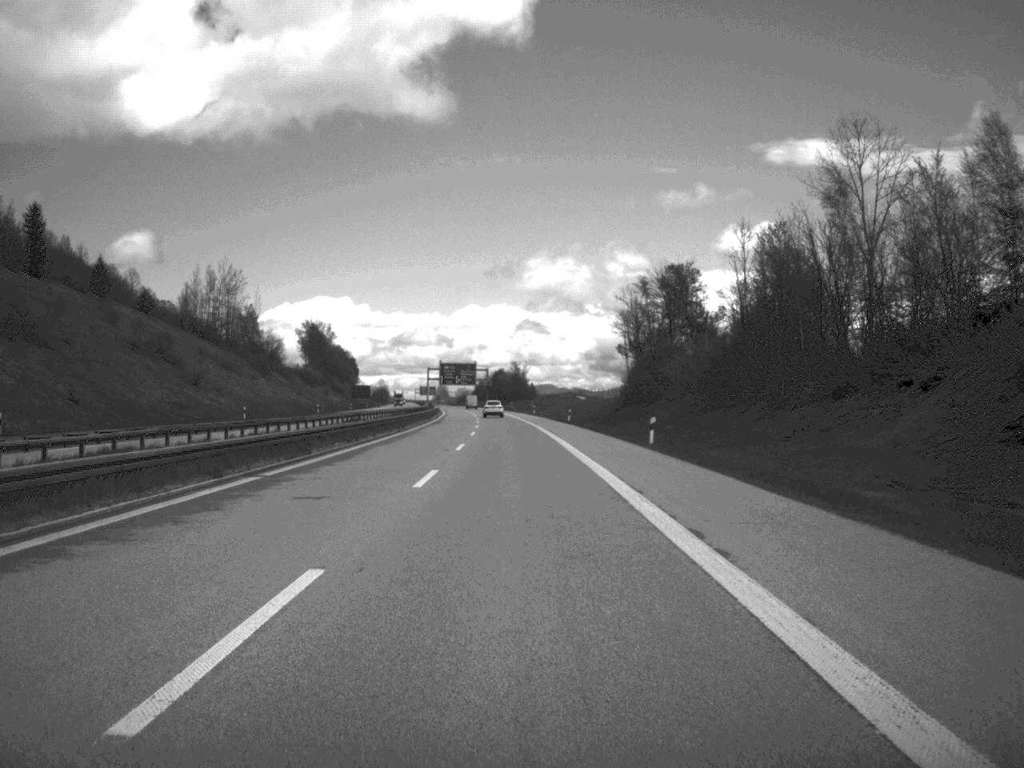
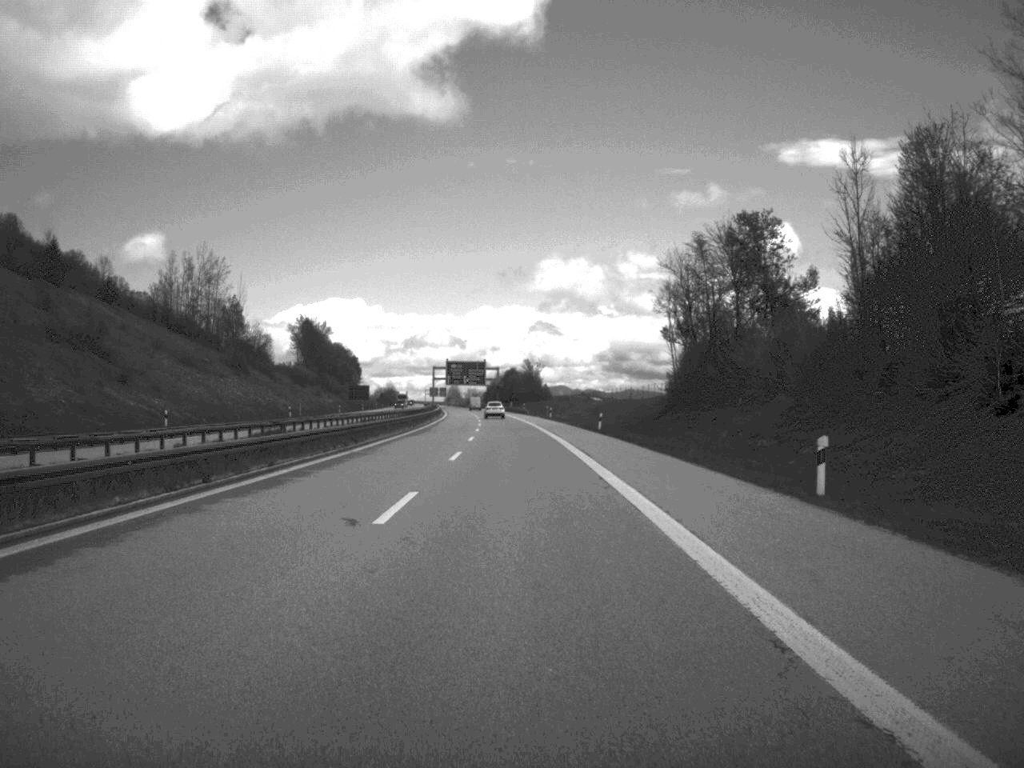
(-0.1, +24.5) m; -1°
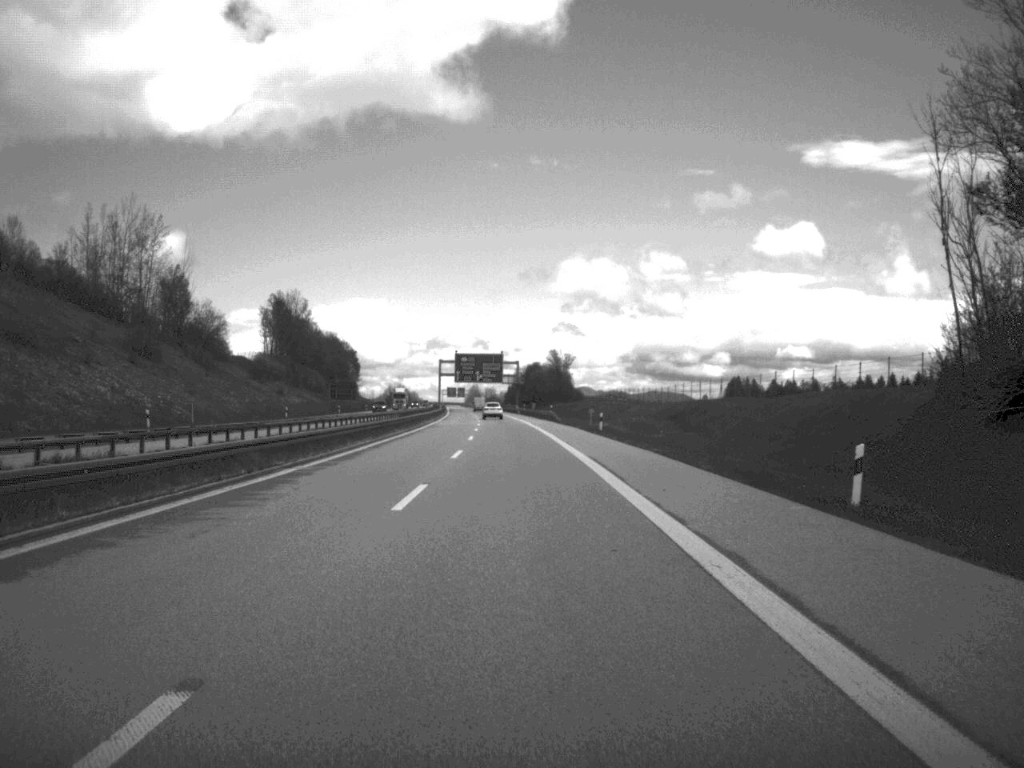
(-0.5, +51.1) m; -1°
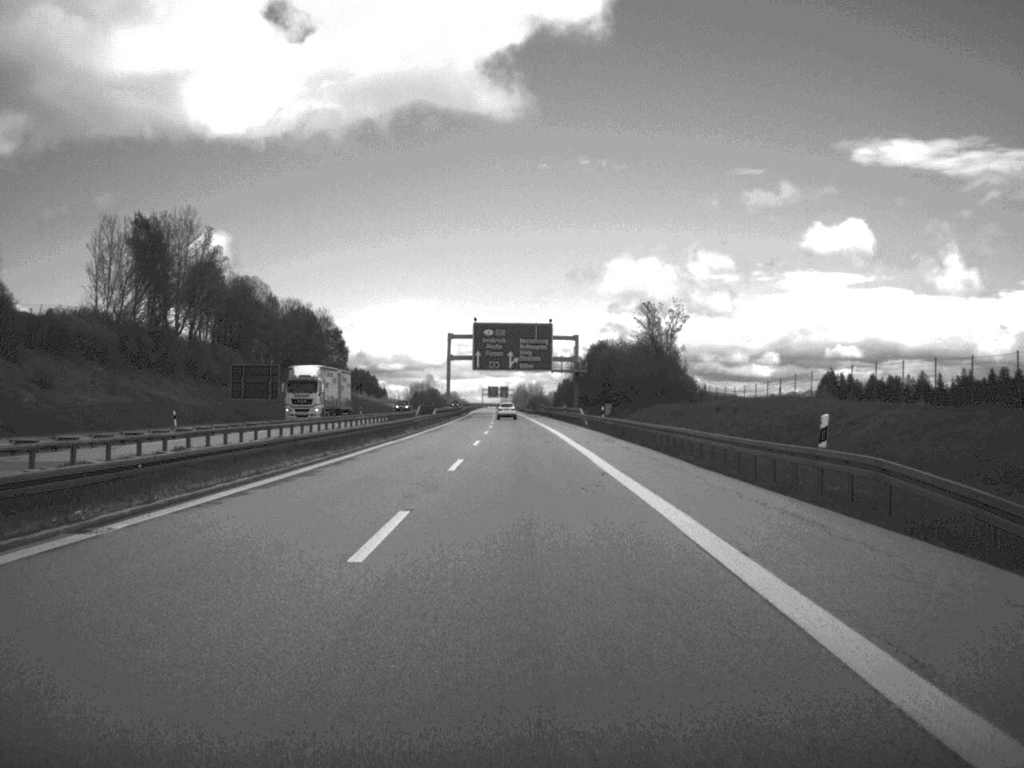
(-1.8, +95.1) m; -2°
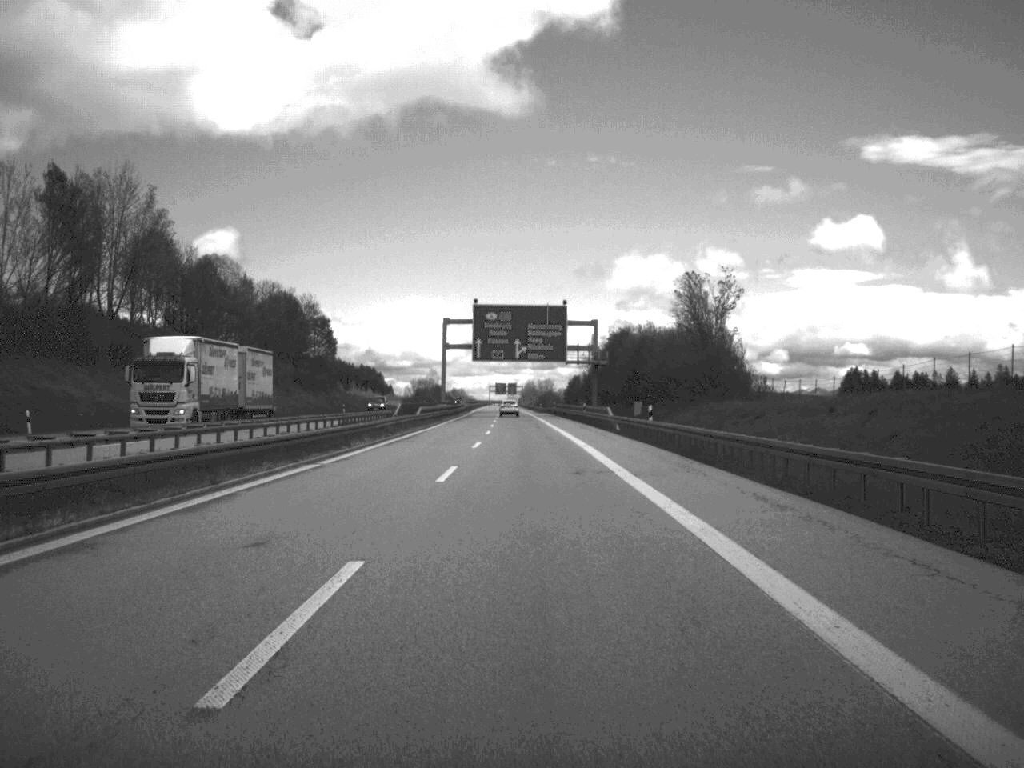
(-0.1, +23.2) m; 0°
